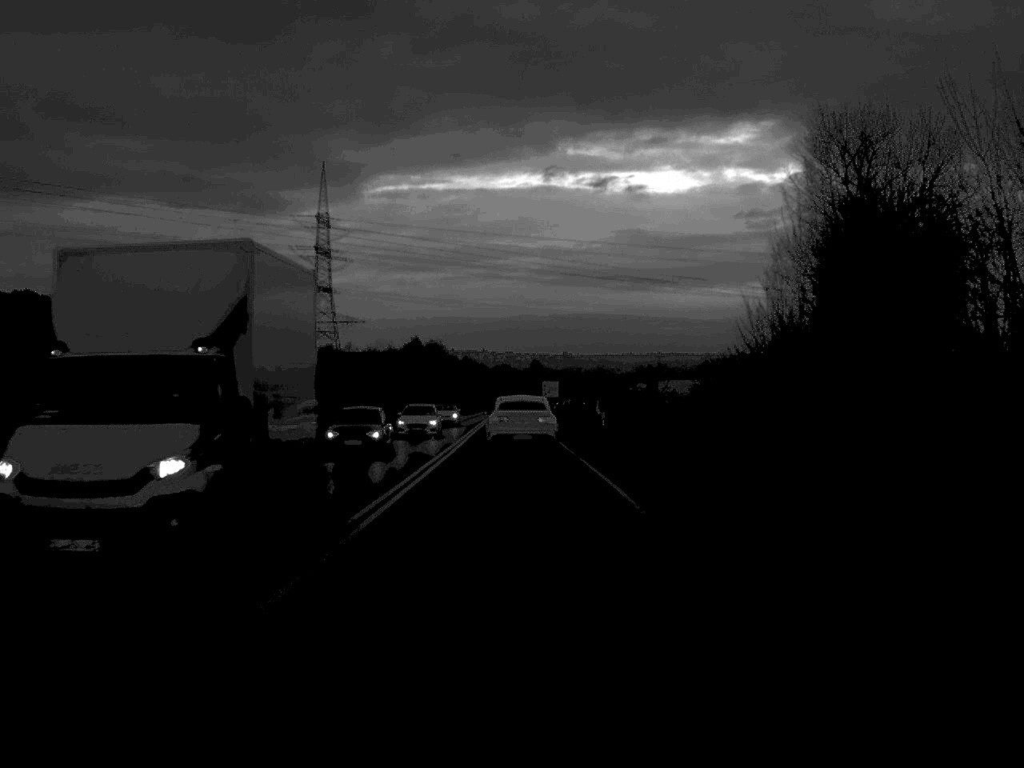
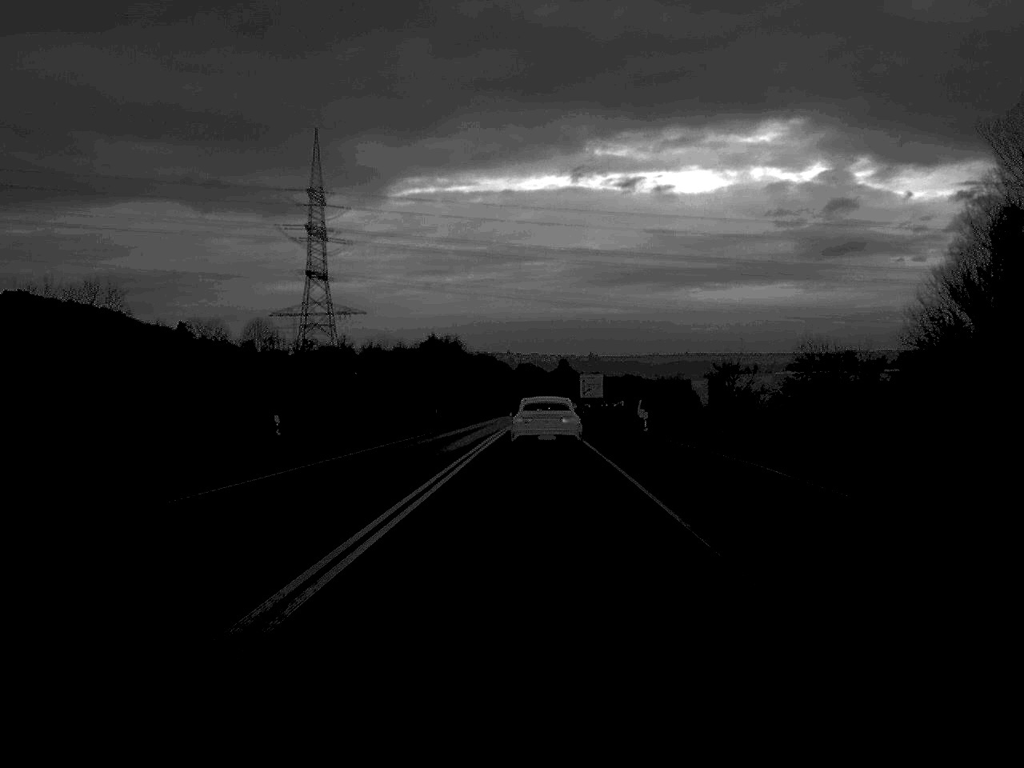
(-0.6, +52.2) m; -1°
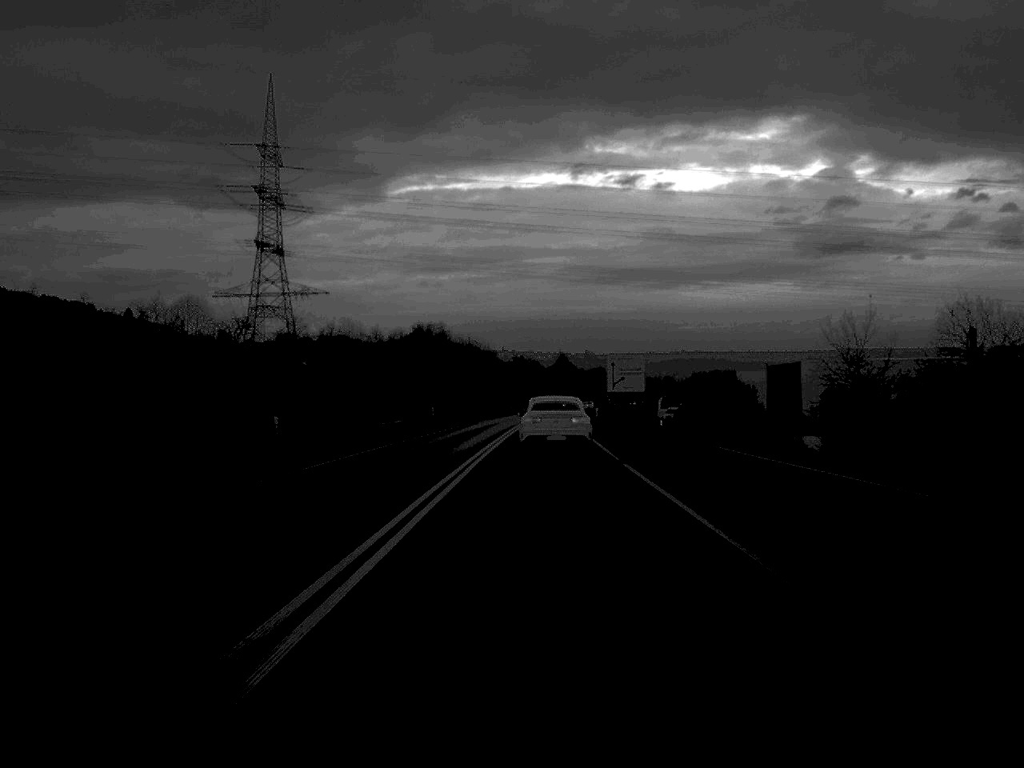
(+0.2, +53.4) m; 0°
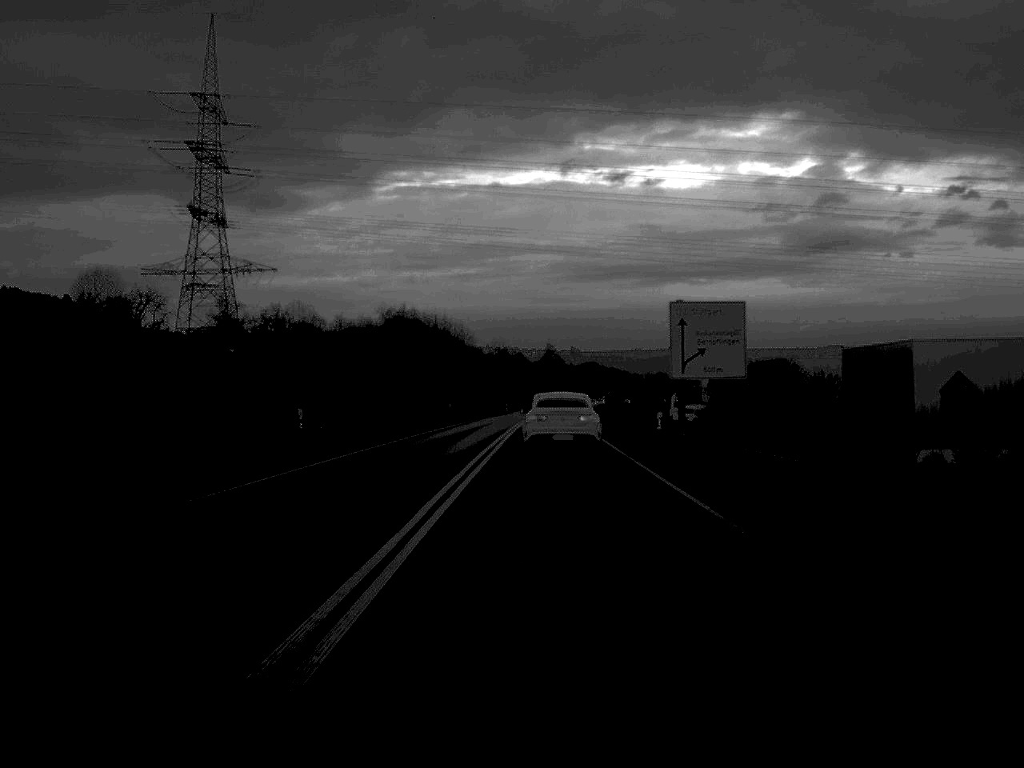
(+0.1, +41.7) m; +1°
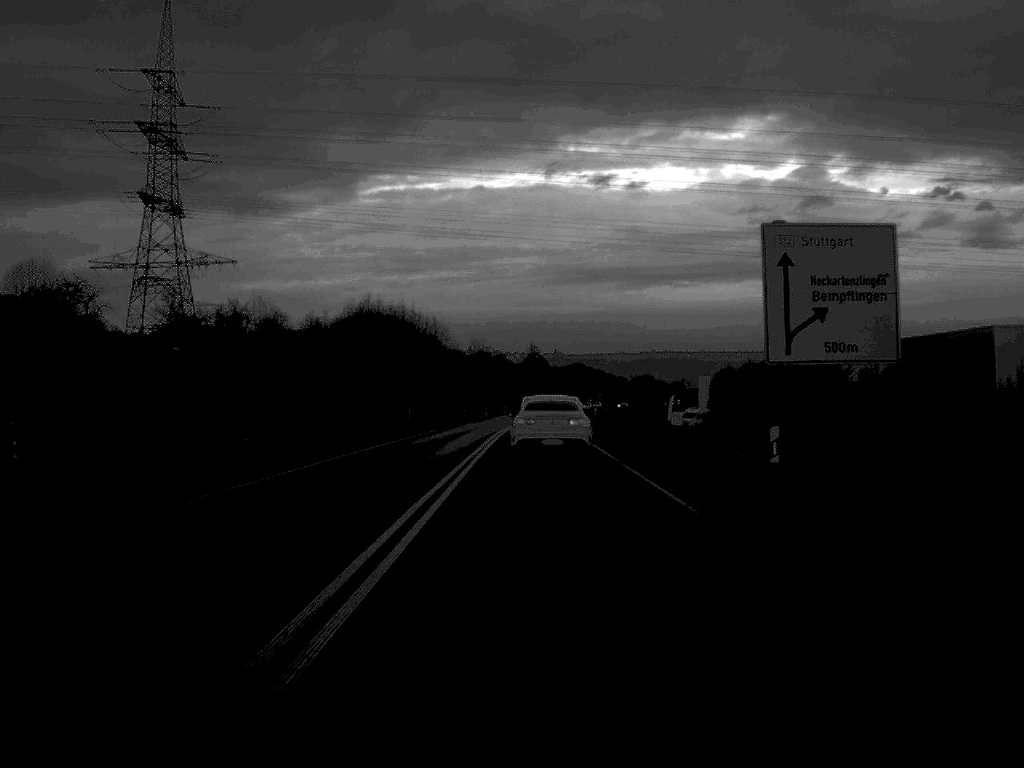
(+0.1, +18.7) m; +1°
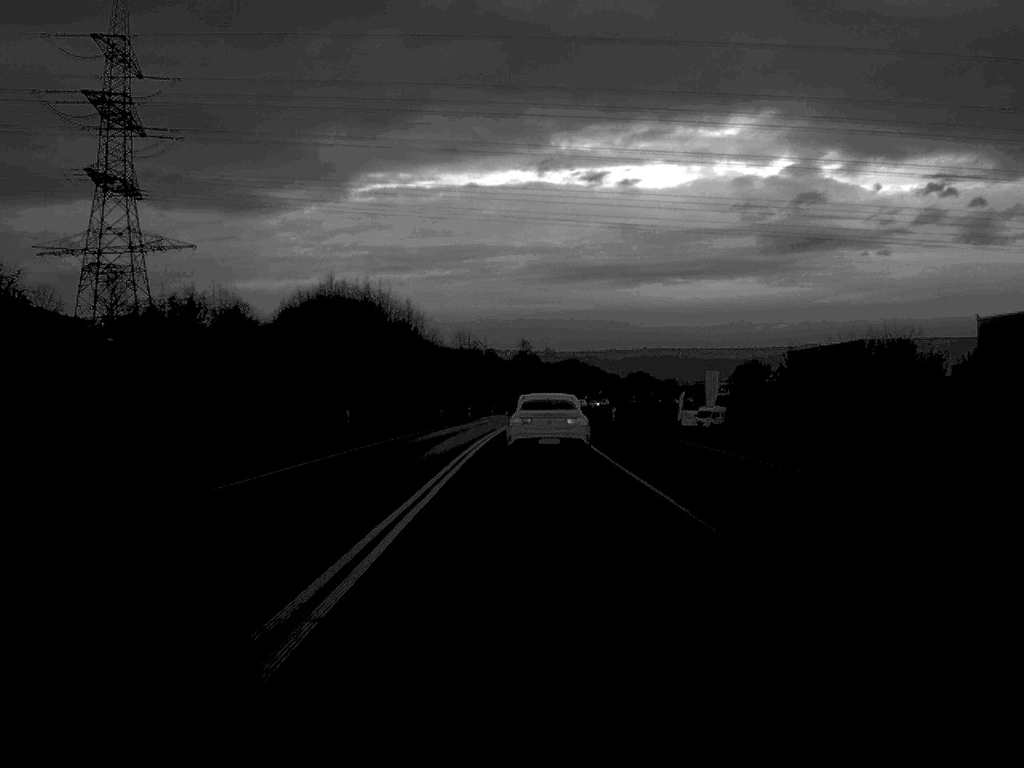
(+0.1, +20.3) m; 0°
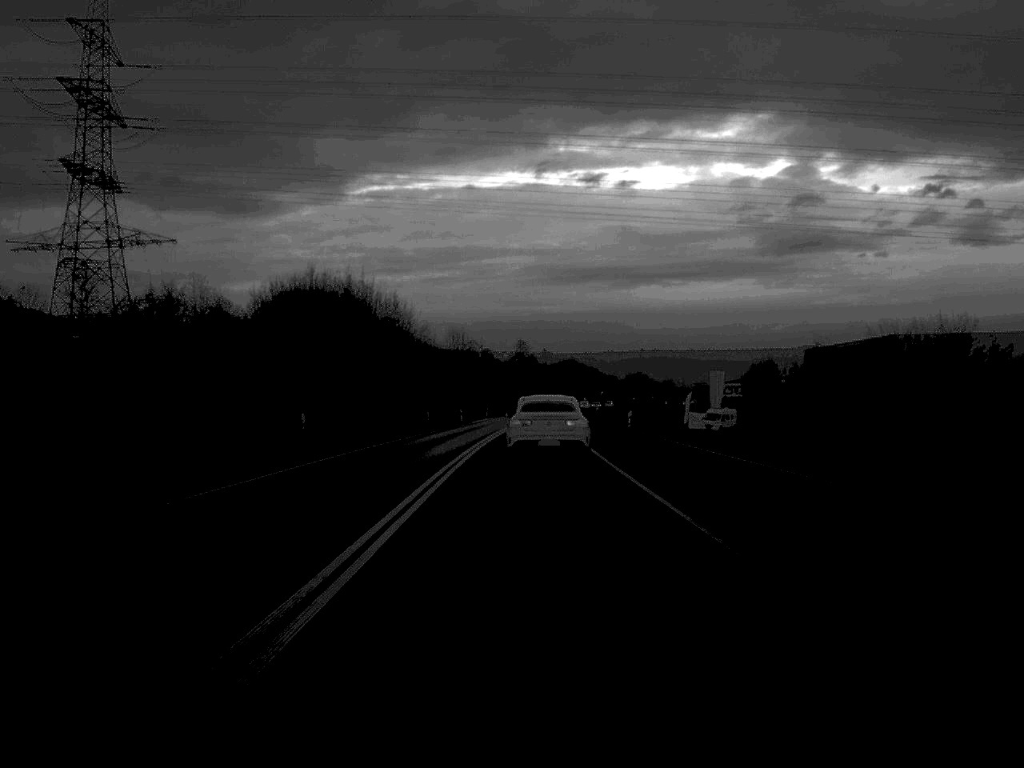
(0.0, +8.9) m; 0°
